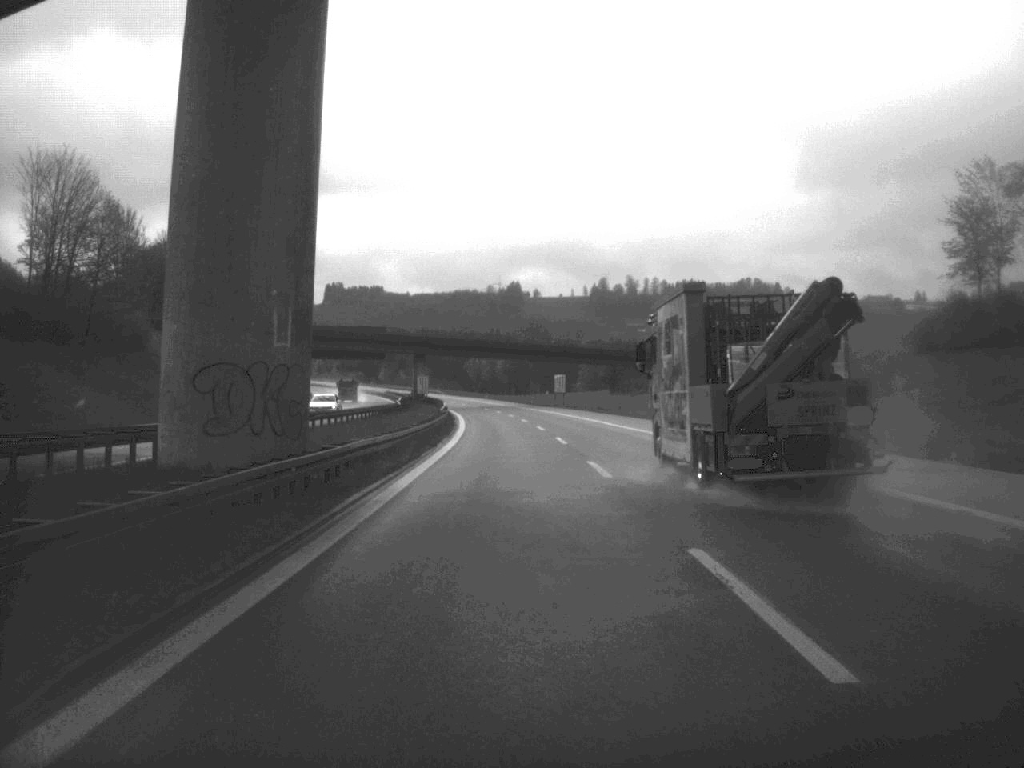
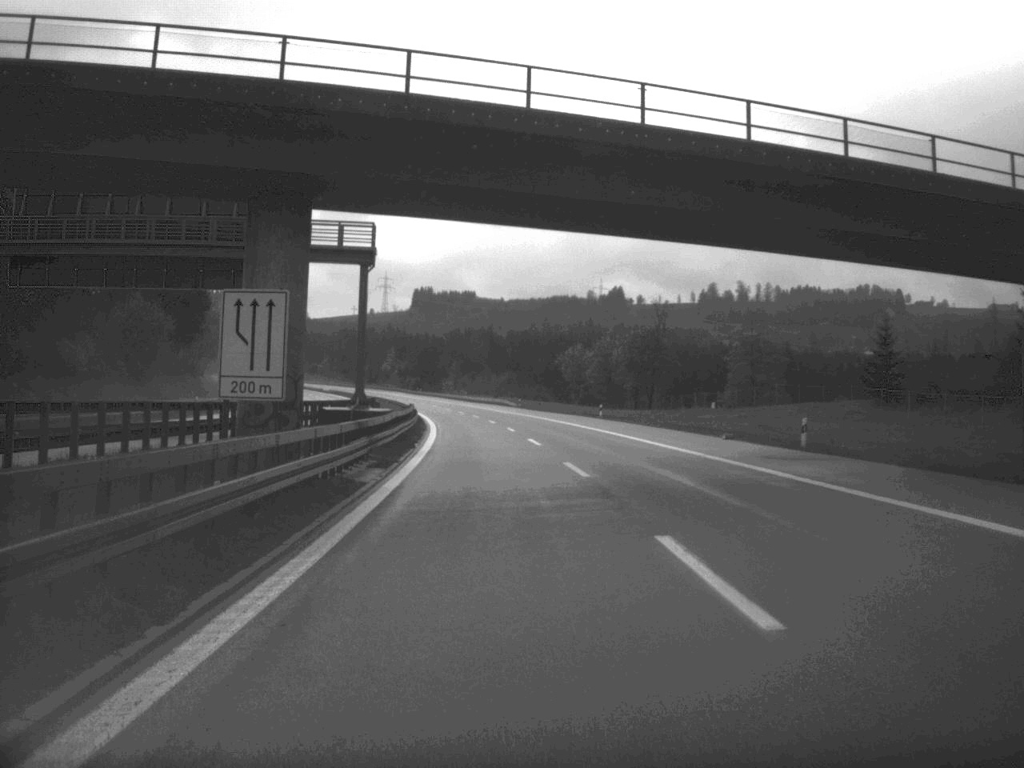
(-4.9, +119.1) m; -5°
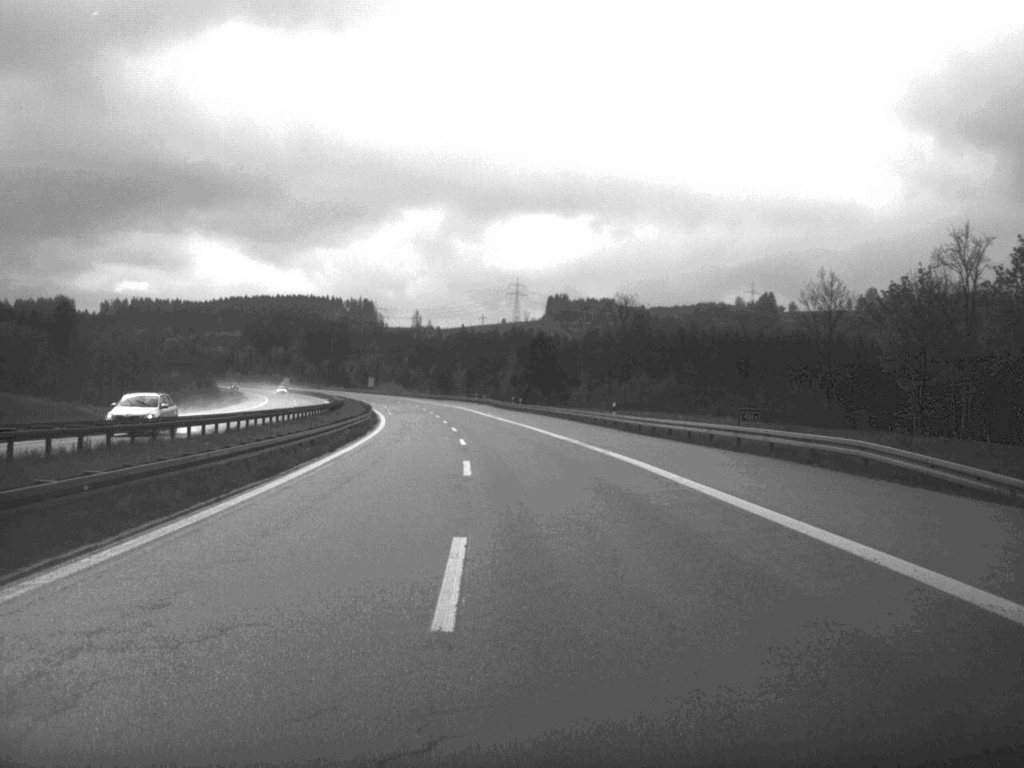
(-6.3, +120.2) m; -6°
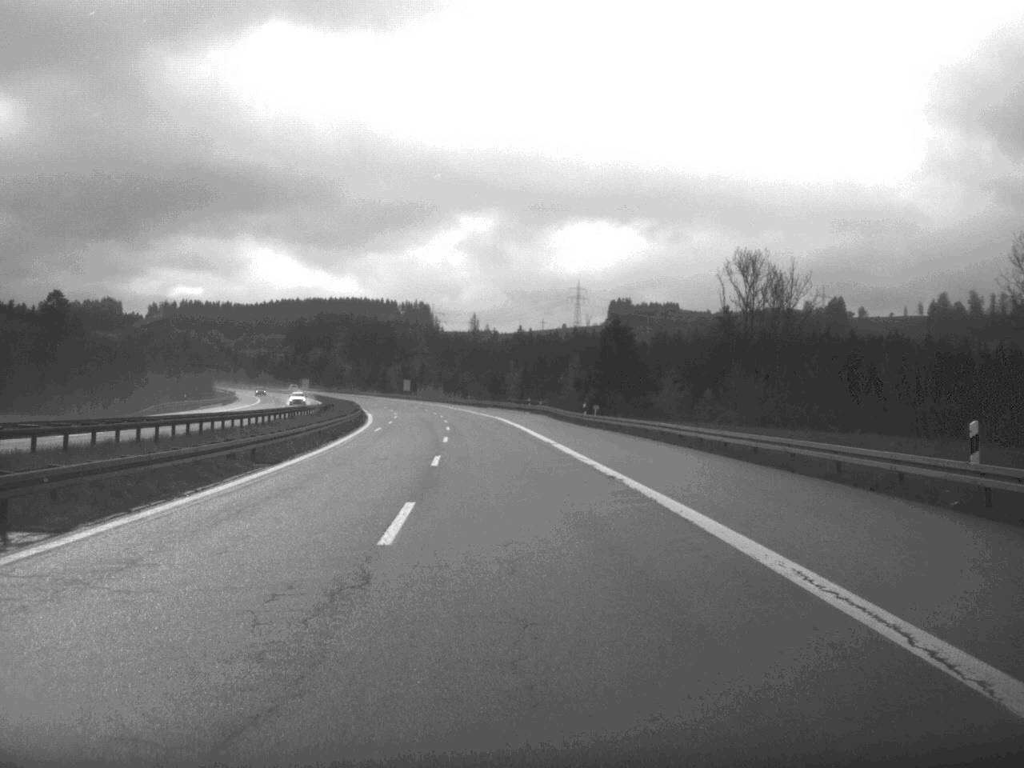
(-1.2, +46.6) m; -3°
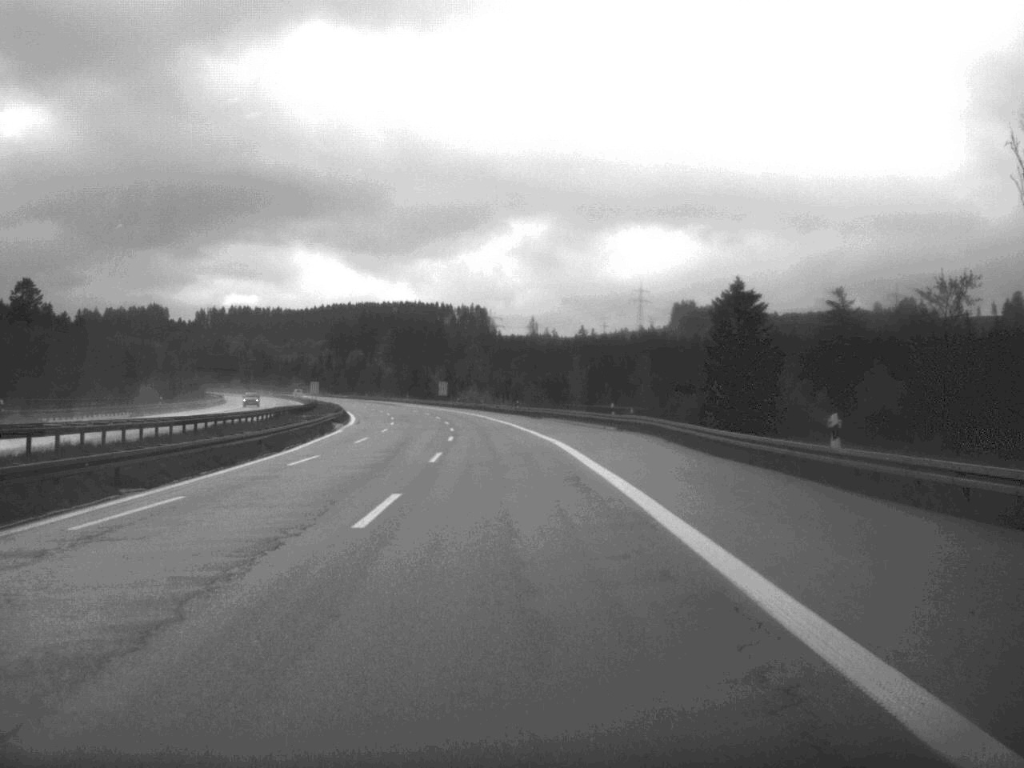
(-1.2, +49.9) m; -3°
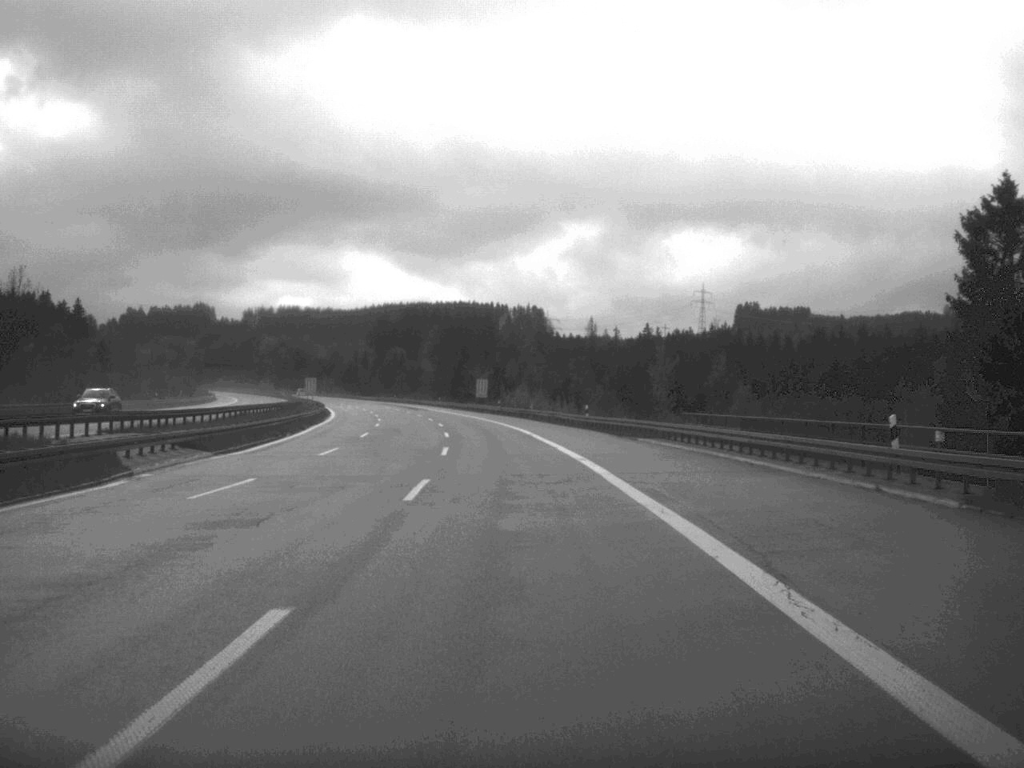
(-1.0, +46.6) m; -3°
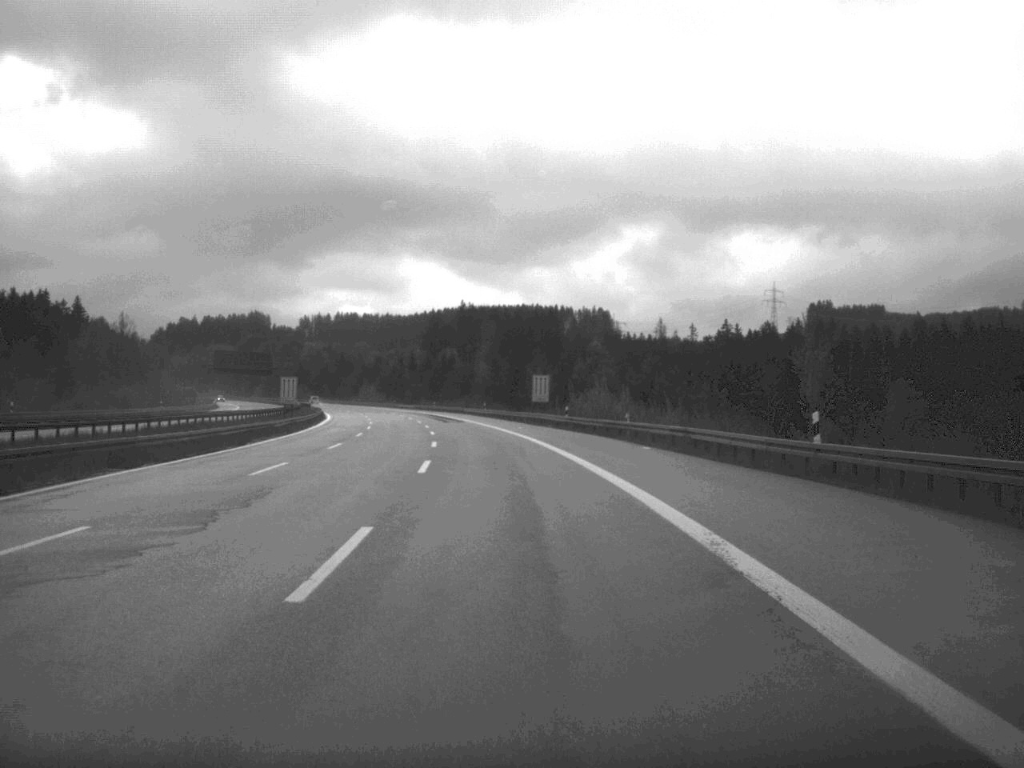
(-1.1, +45.4) m; -3°
